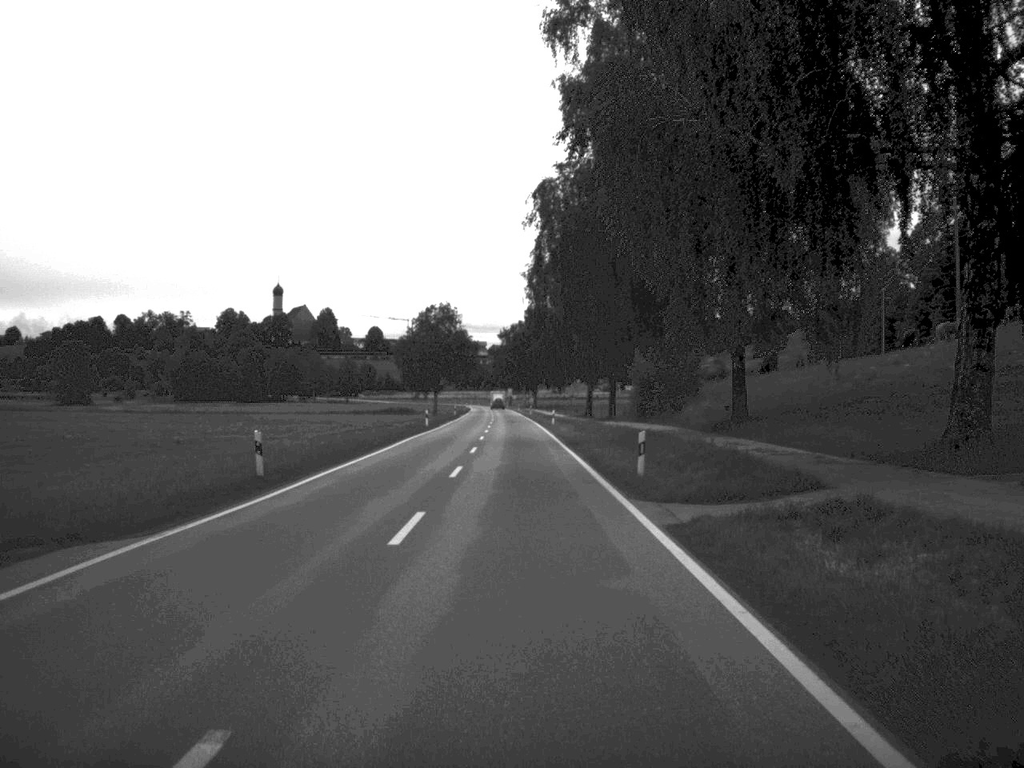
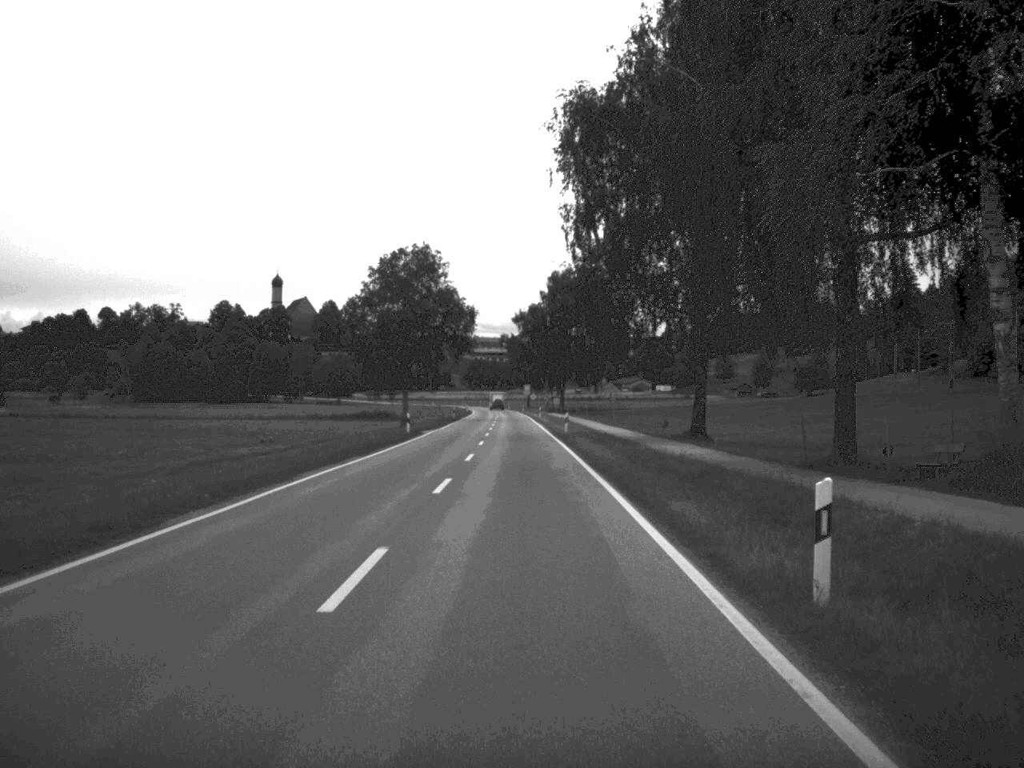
(-0.5, +63.5) m; -1°
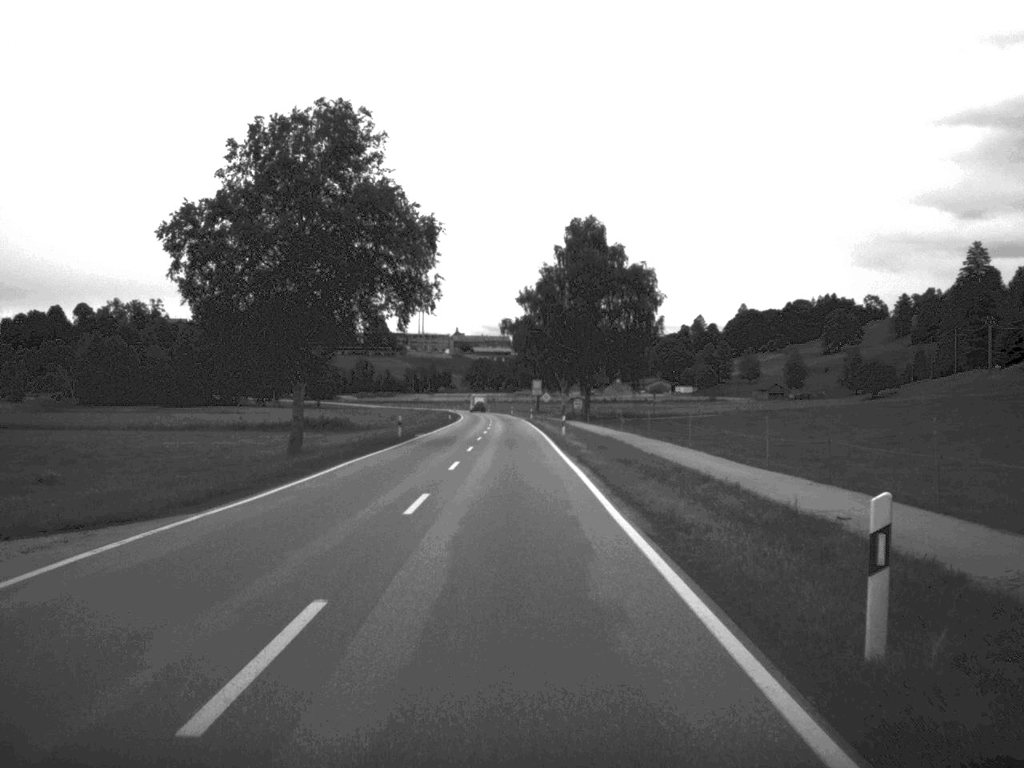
(-0.2, +51.0) m; 0°
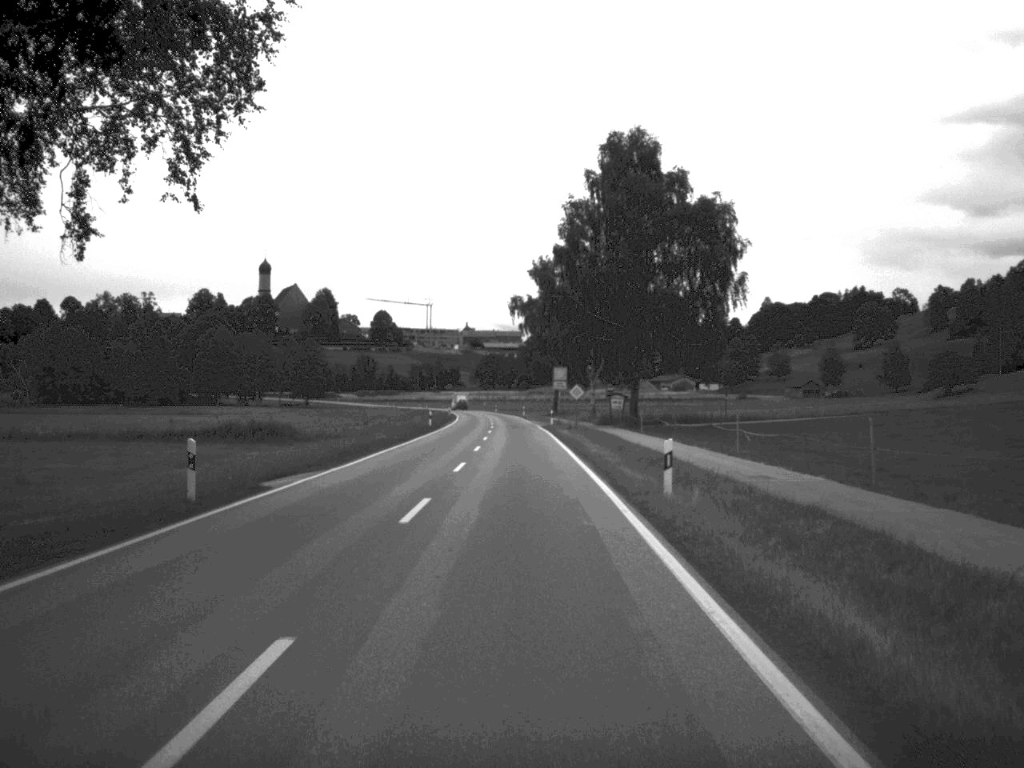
(-0.3, +37.2) m; -1°
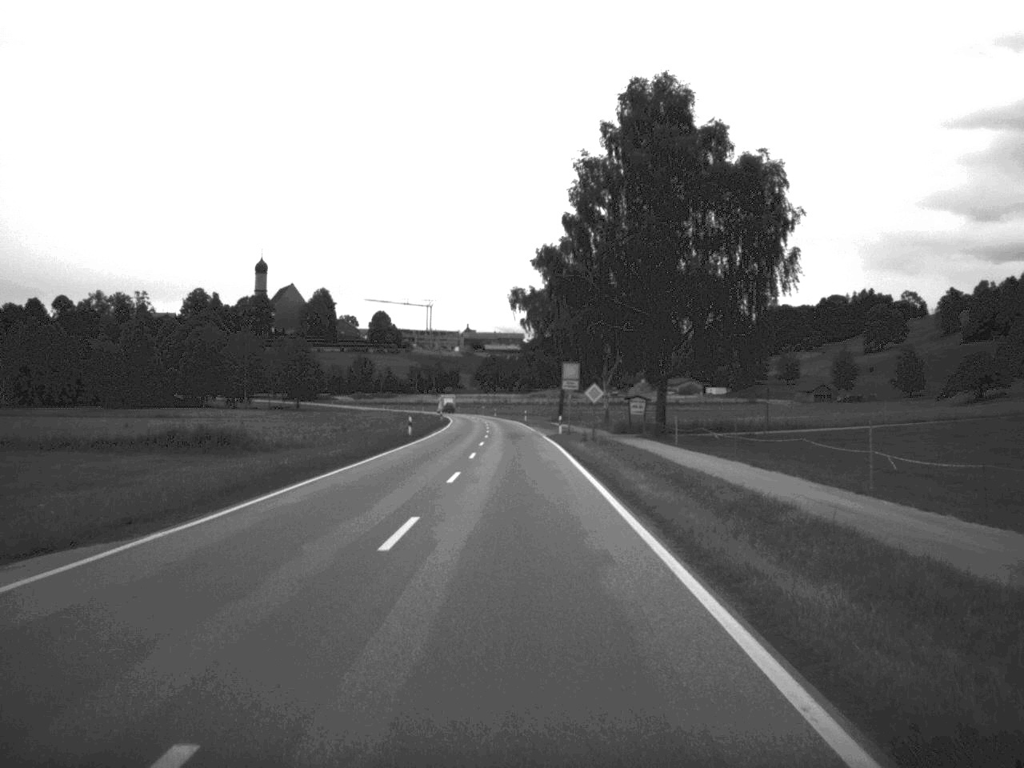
(0.0, +14.5) m; 0°
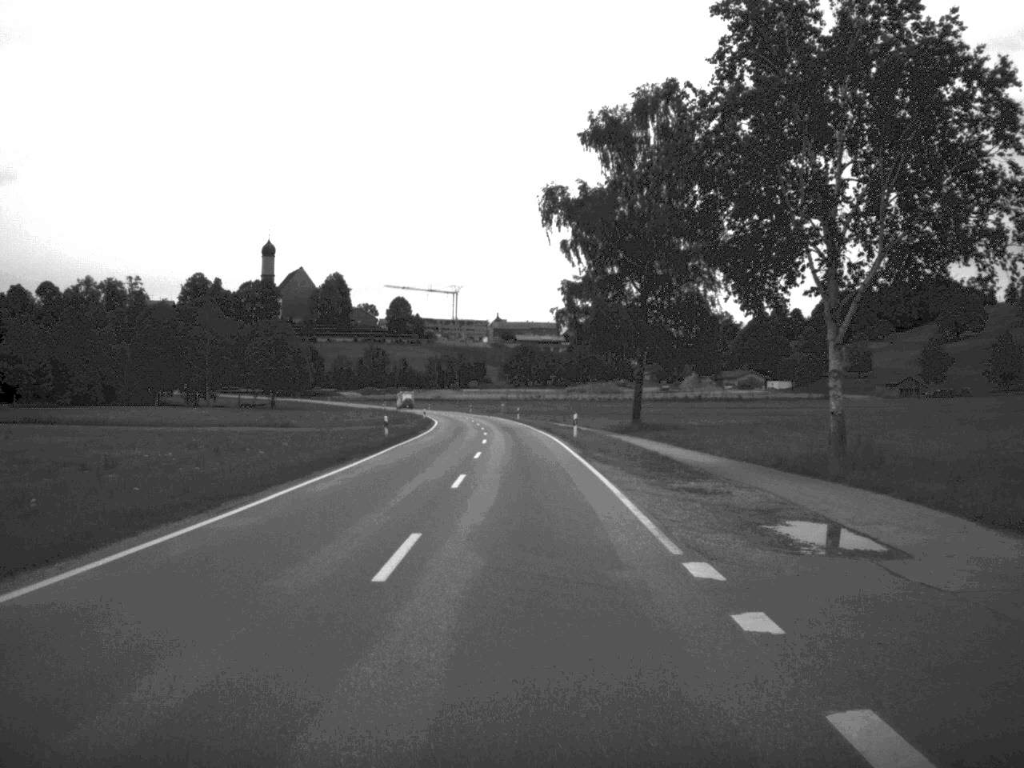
(-0.6, +61.7) m; -2°
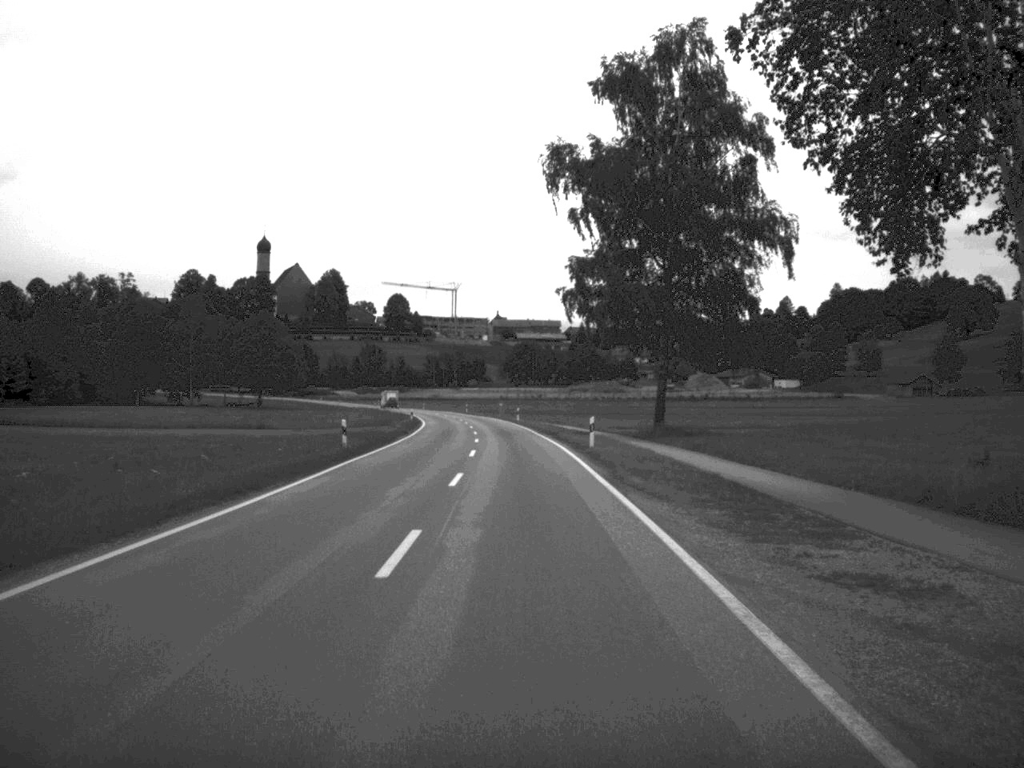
(0.0, +11.7) m; 0°
